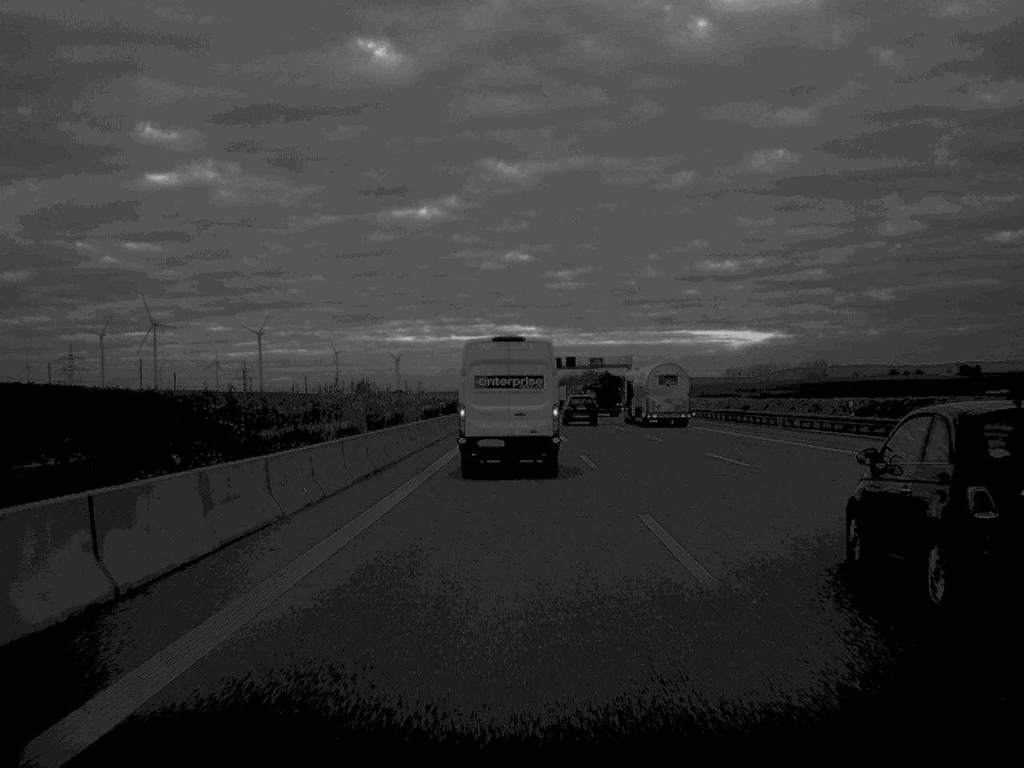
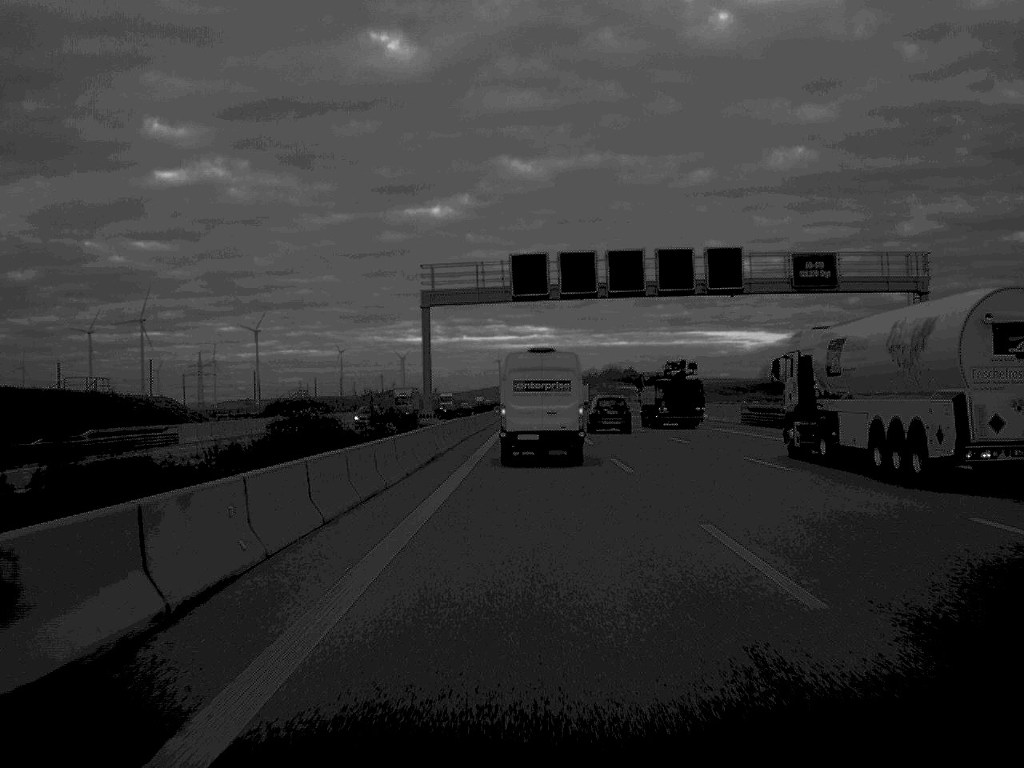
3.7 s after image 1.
(-1.1, +126.6) m; 0°
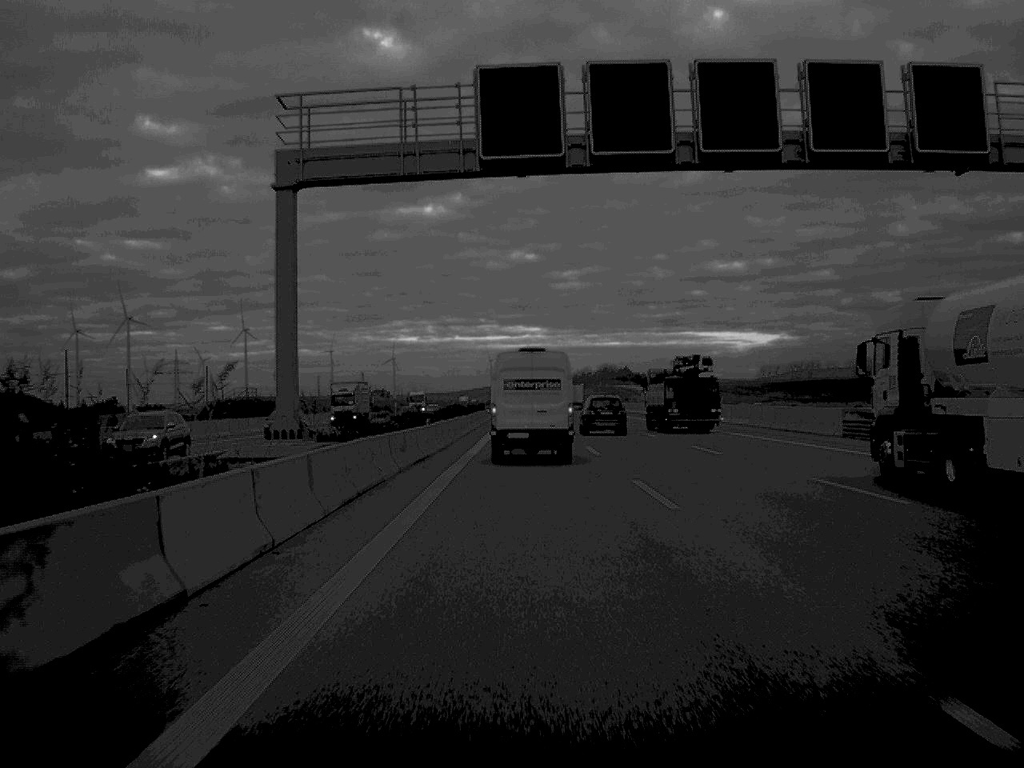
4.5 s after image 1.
(+0.1, +27.2) m; 0°
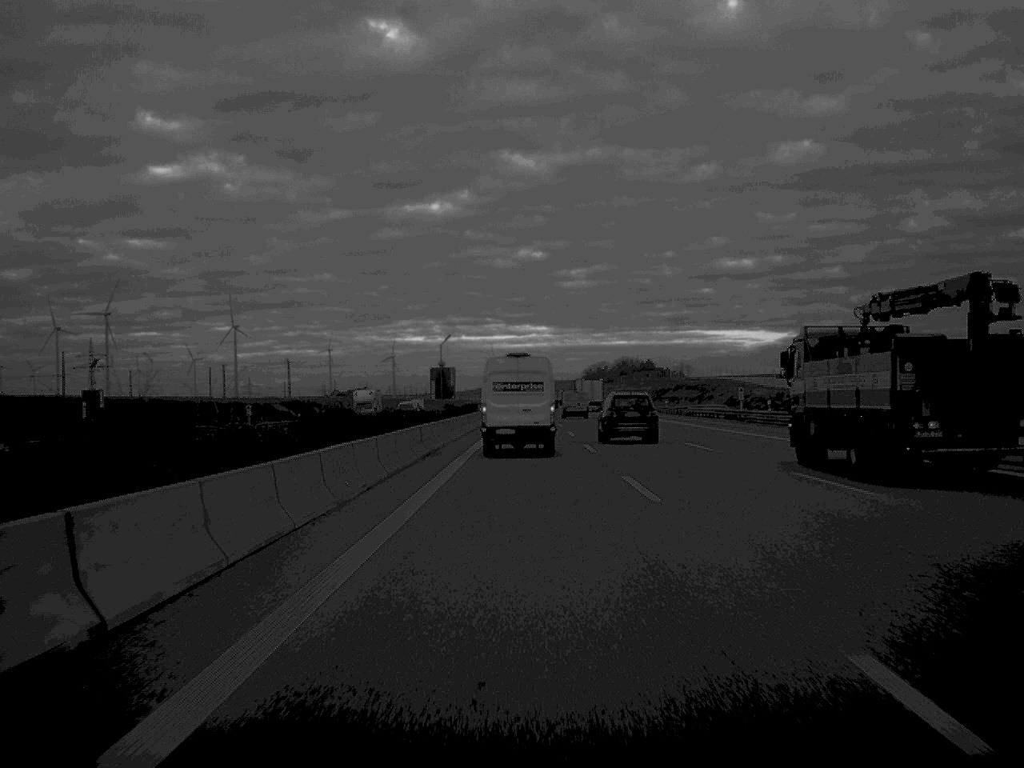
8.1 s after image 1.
(-0.3, +124.2) m; 0°
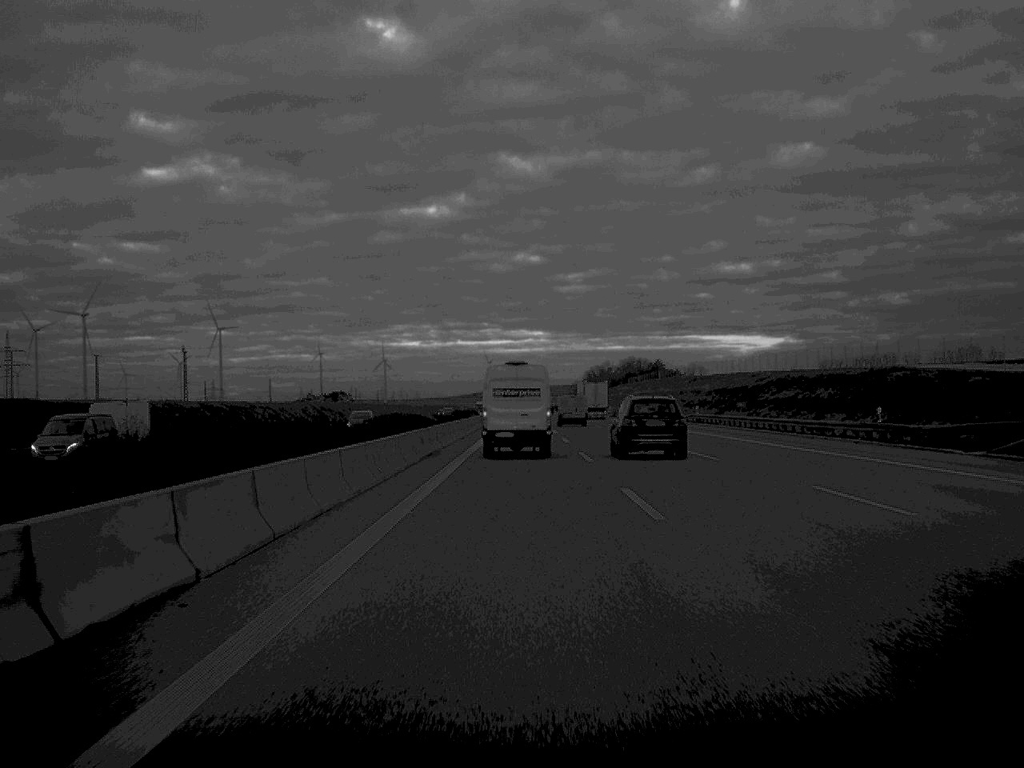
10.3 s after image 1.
(+0.2, +74.1) m; 0°
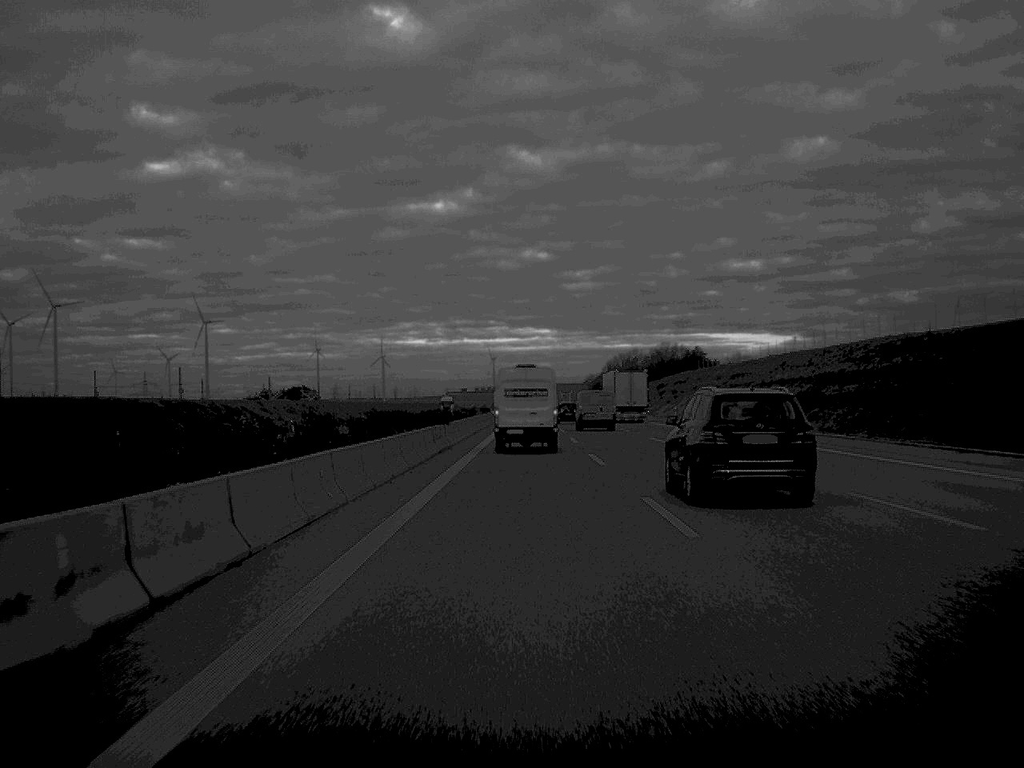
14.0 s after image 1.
(-0.4, +128.0) m; 0°
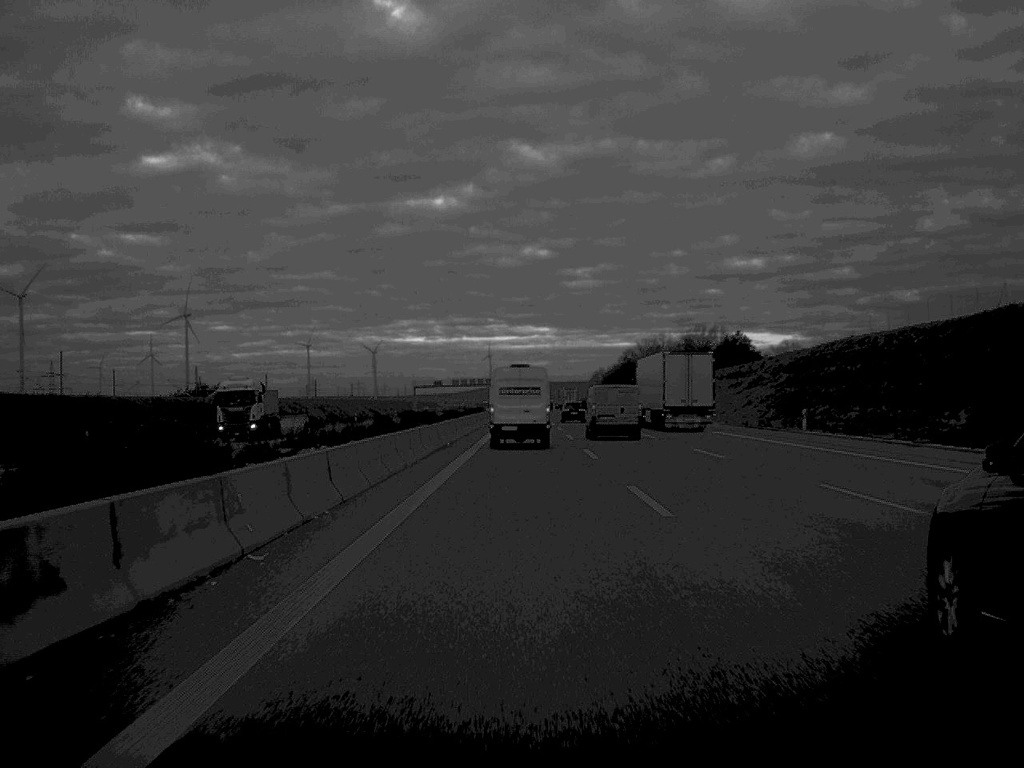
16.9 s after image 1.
(+0.1, +106.3) m; 0°
